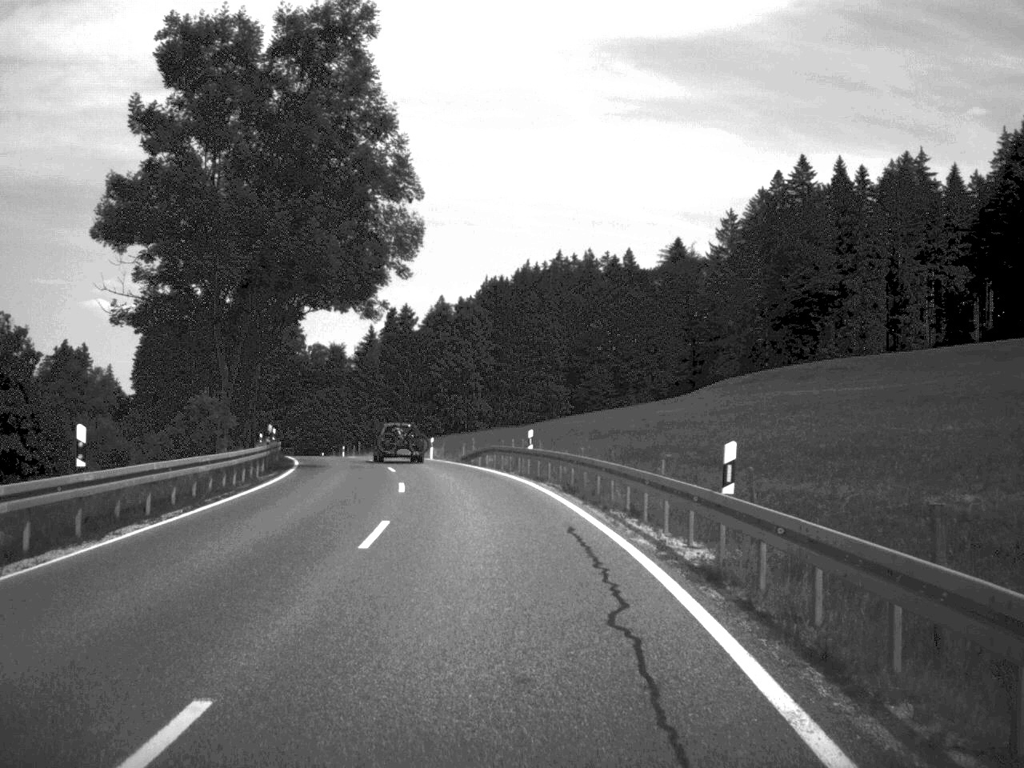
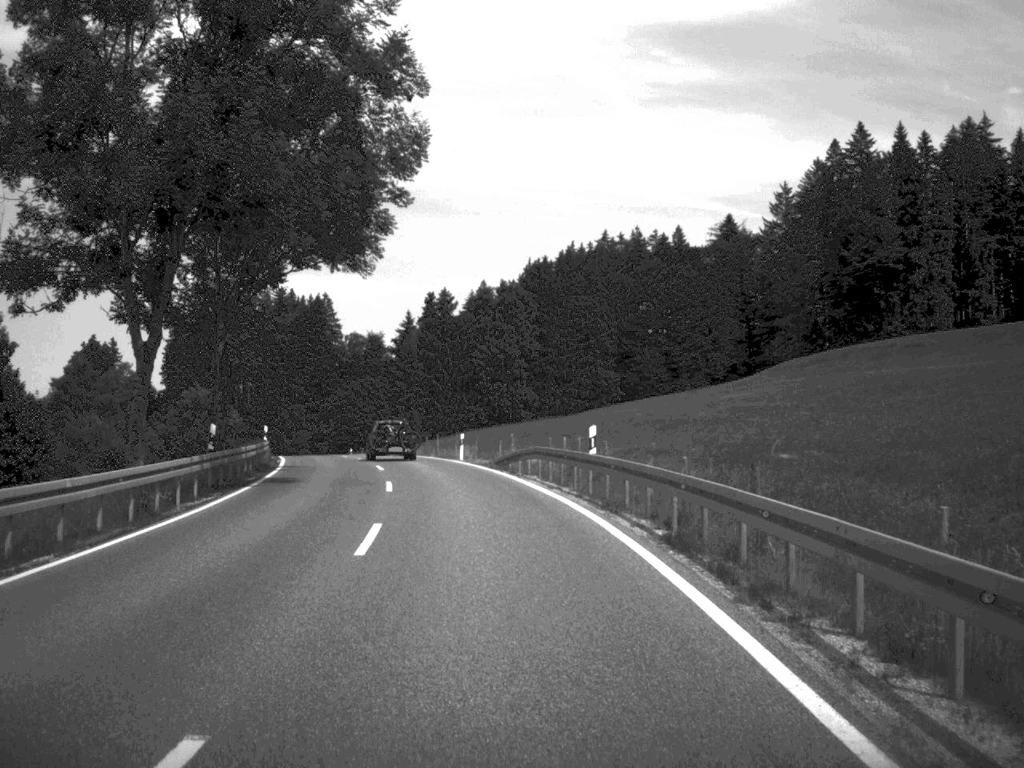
(-0.2, +12.6) m; -2°
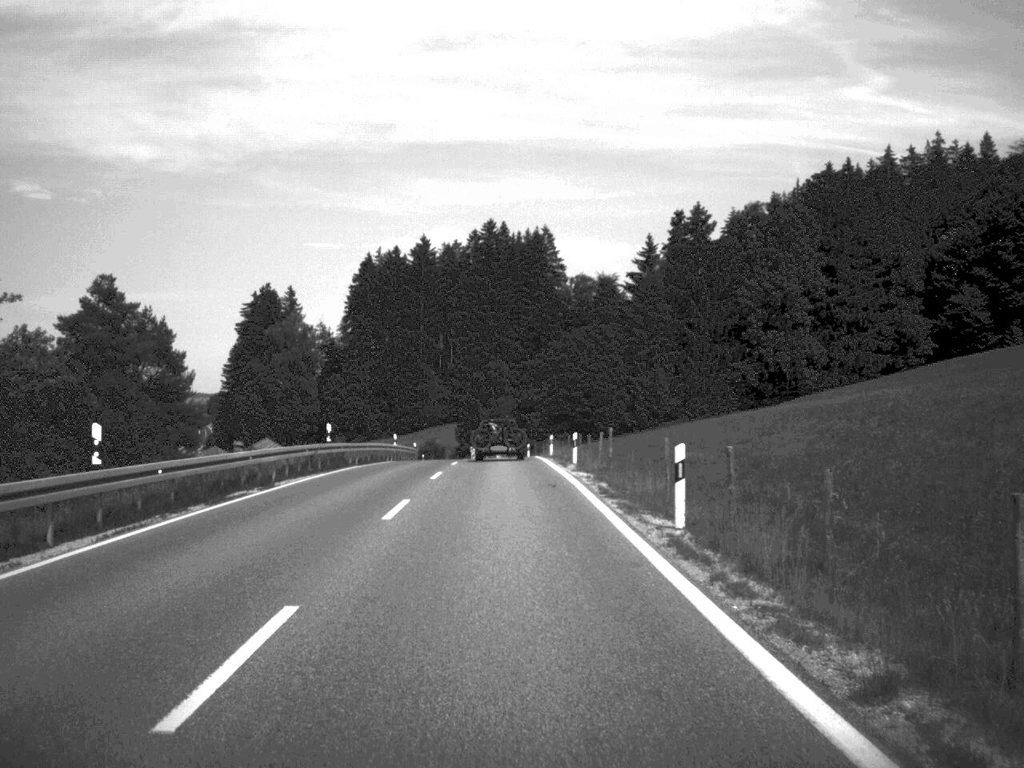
(-5.6, +54.5) m; -11°
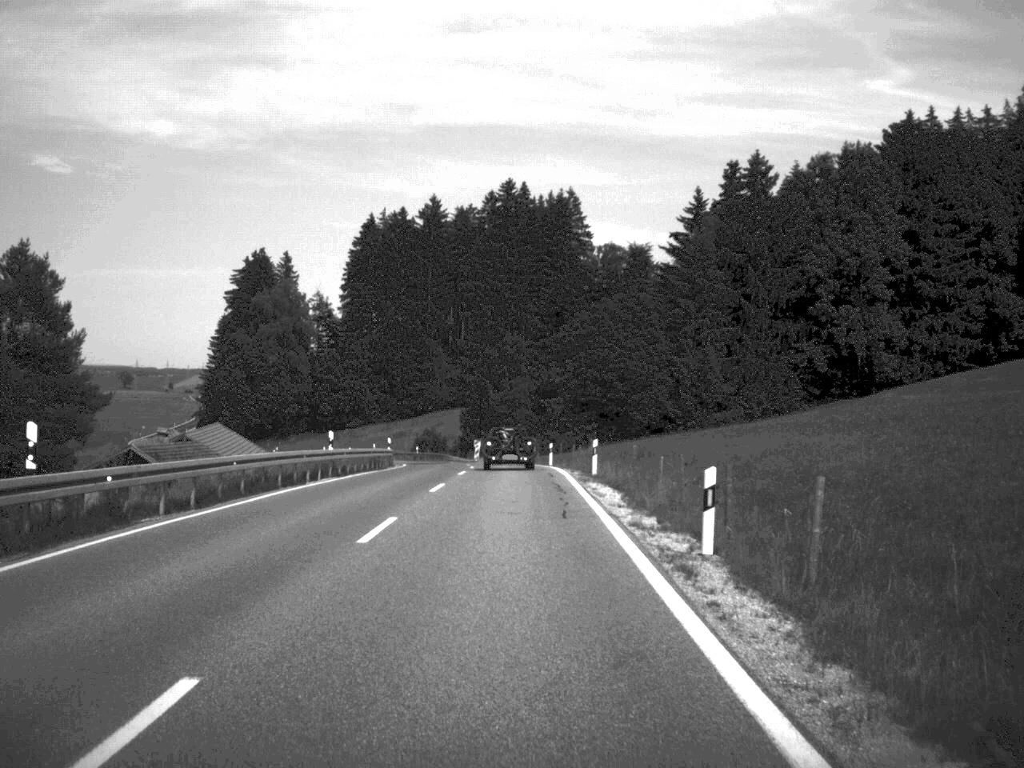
(-0.2, +26.2) m; -1°
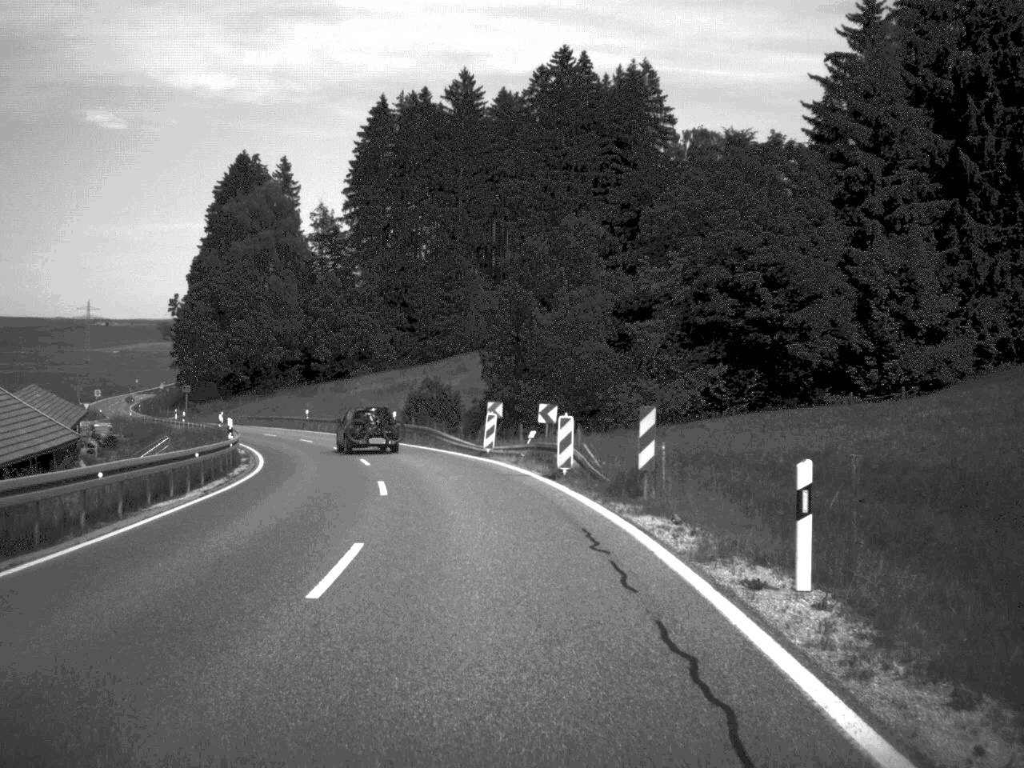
(-0.5, +51.4) m; -3°
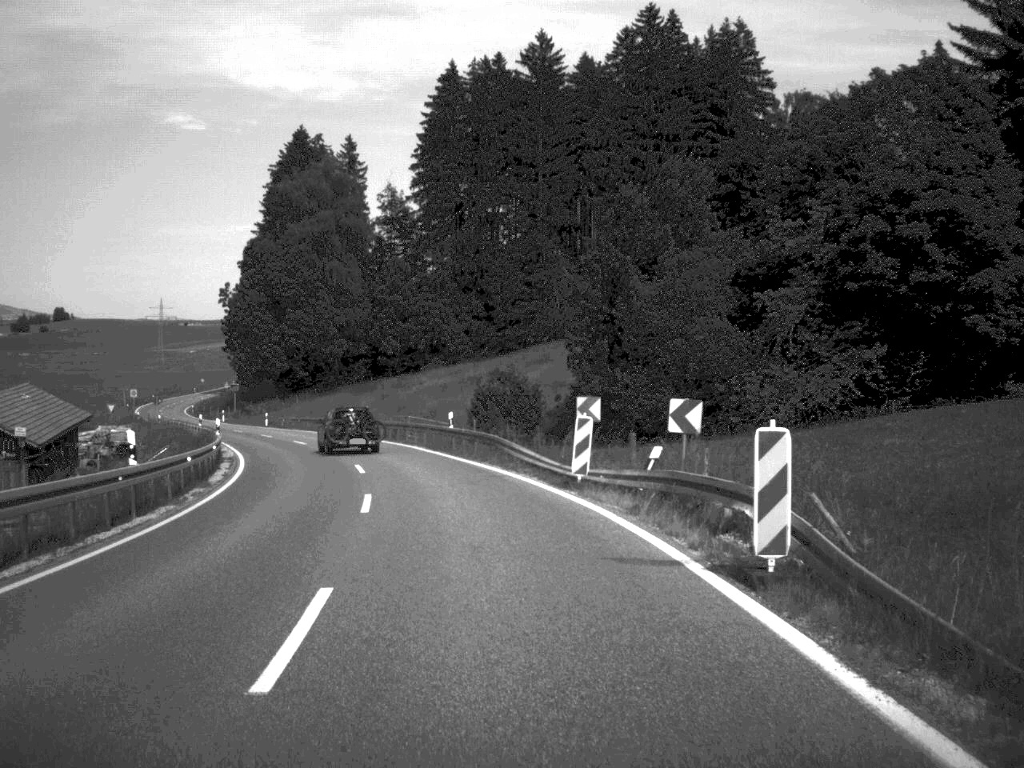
(-0.5, +14.9) m; -4°
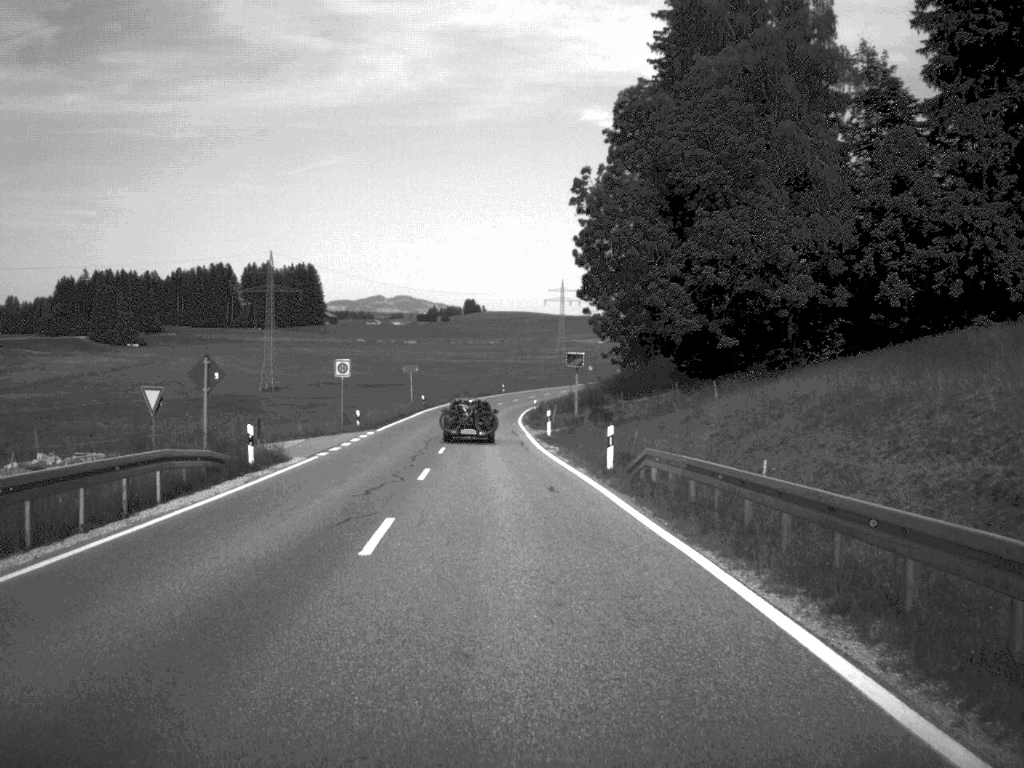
(-11.2, +63.6) m; -19°
